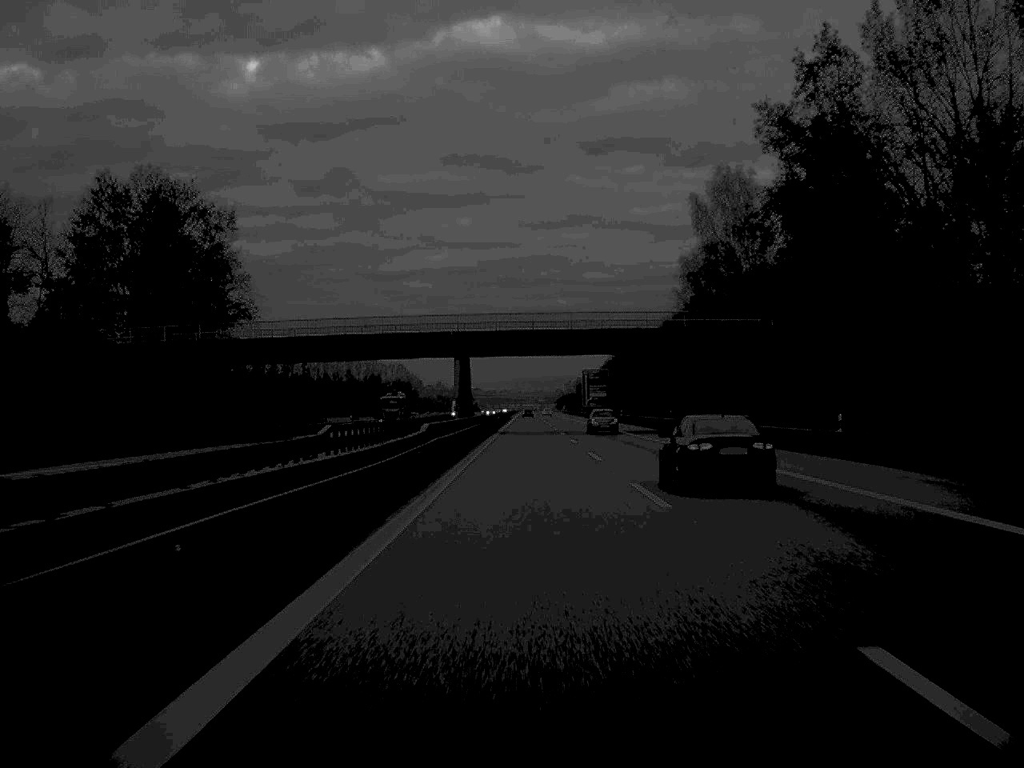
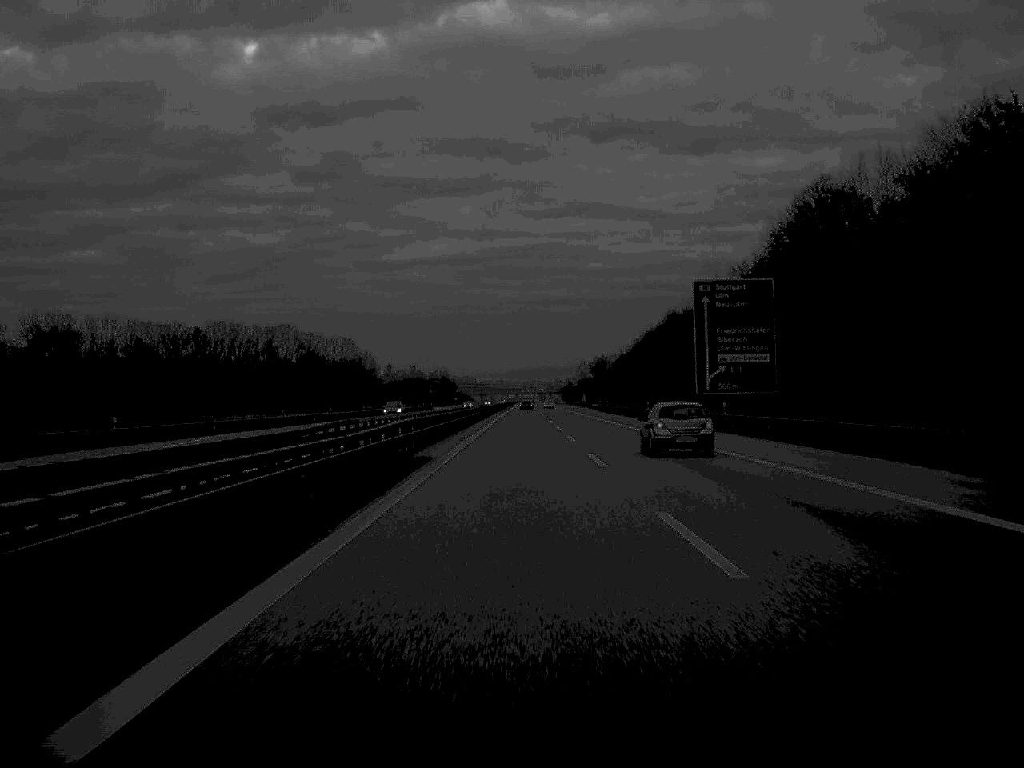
(+0.1, +170.1) m; 0°
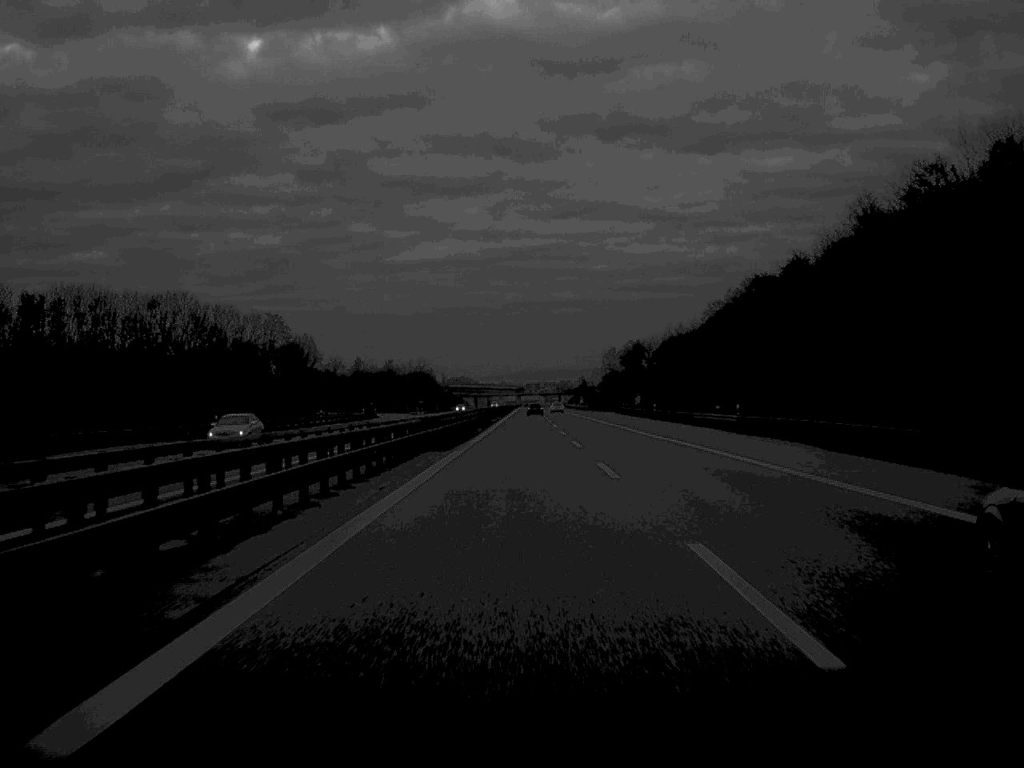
(-0.2, +127.7) m; 0°
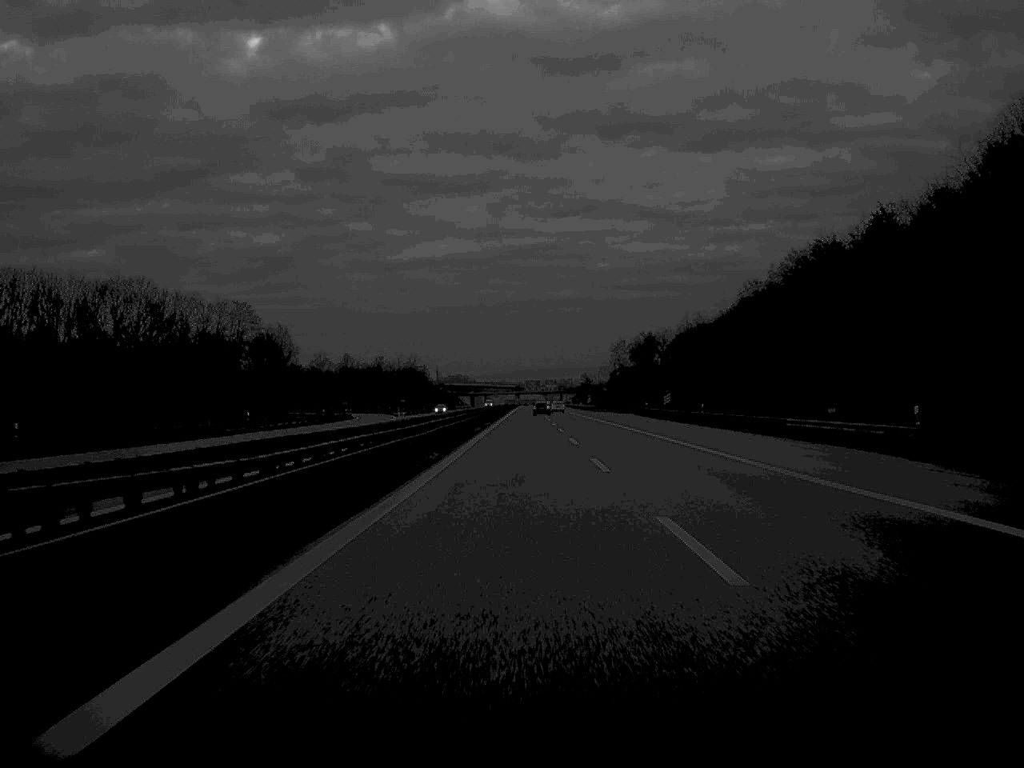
(0.0, +33.1) m; 0°
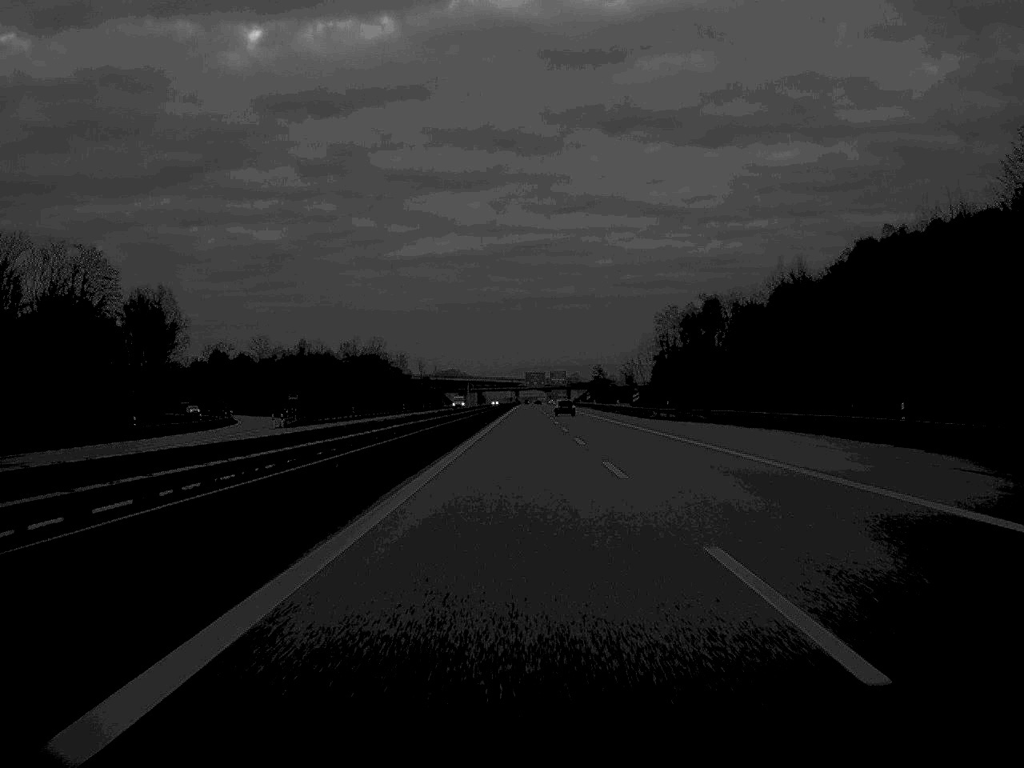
(0.0, +93.3) m; 0°
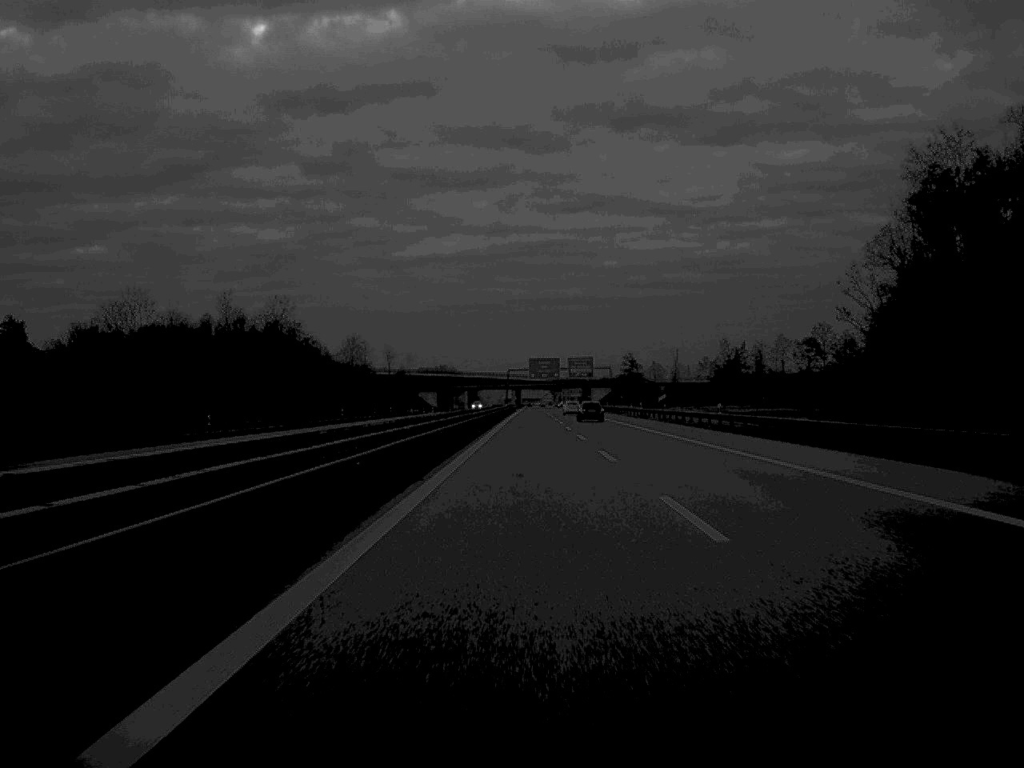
(-0.2, +117.2) m; 0°
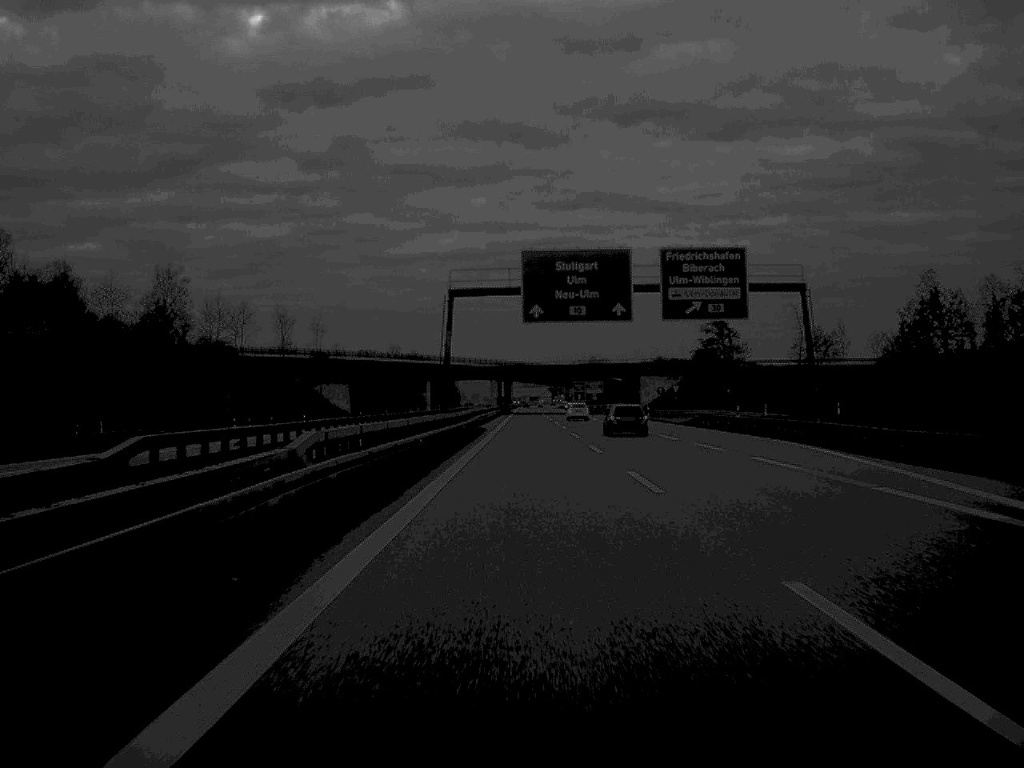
(+0.3, +147.4) m; 0°
